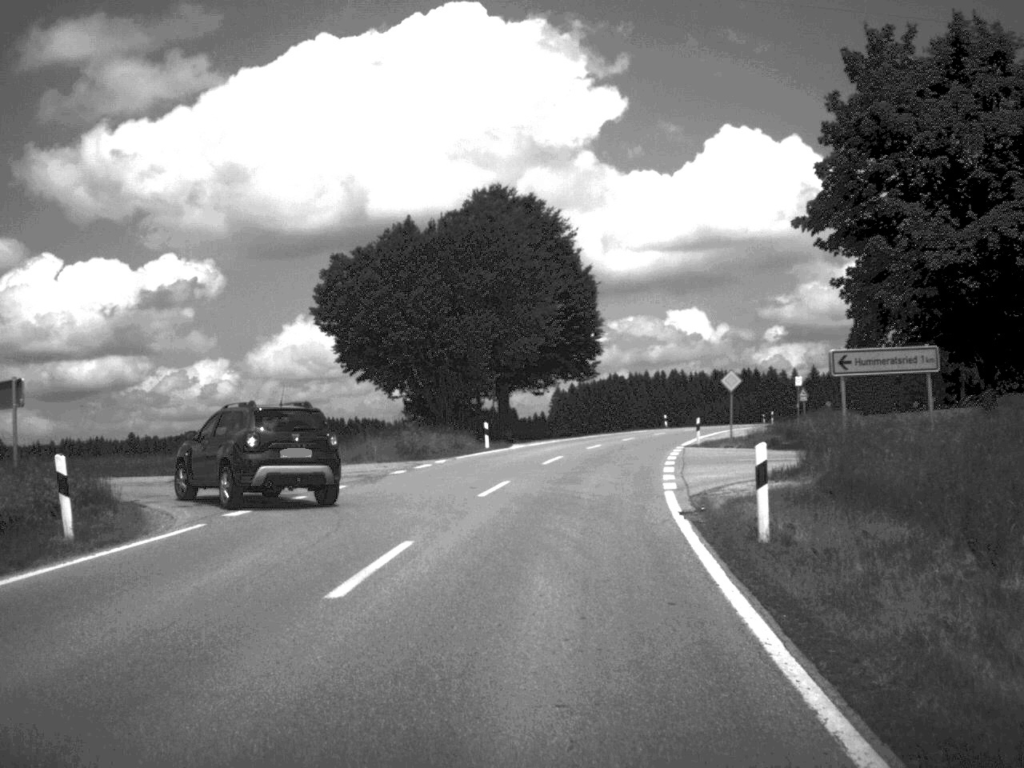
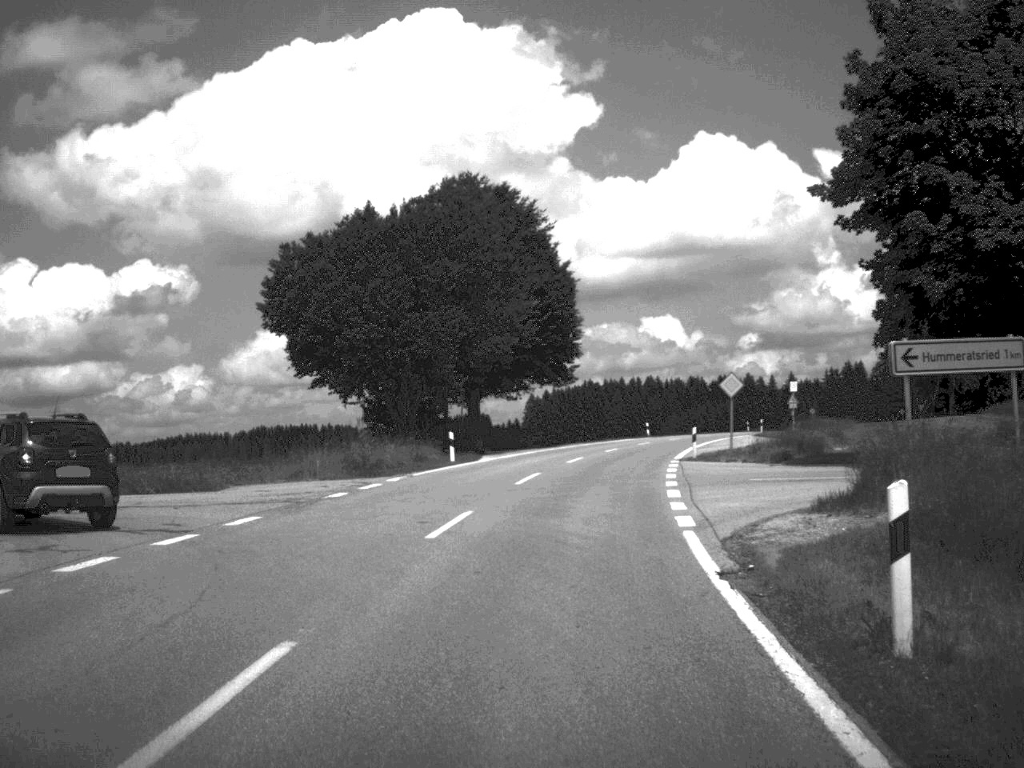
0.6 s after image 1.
(+0.1, +5.9) m; +1°
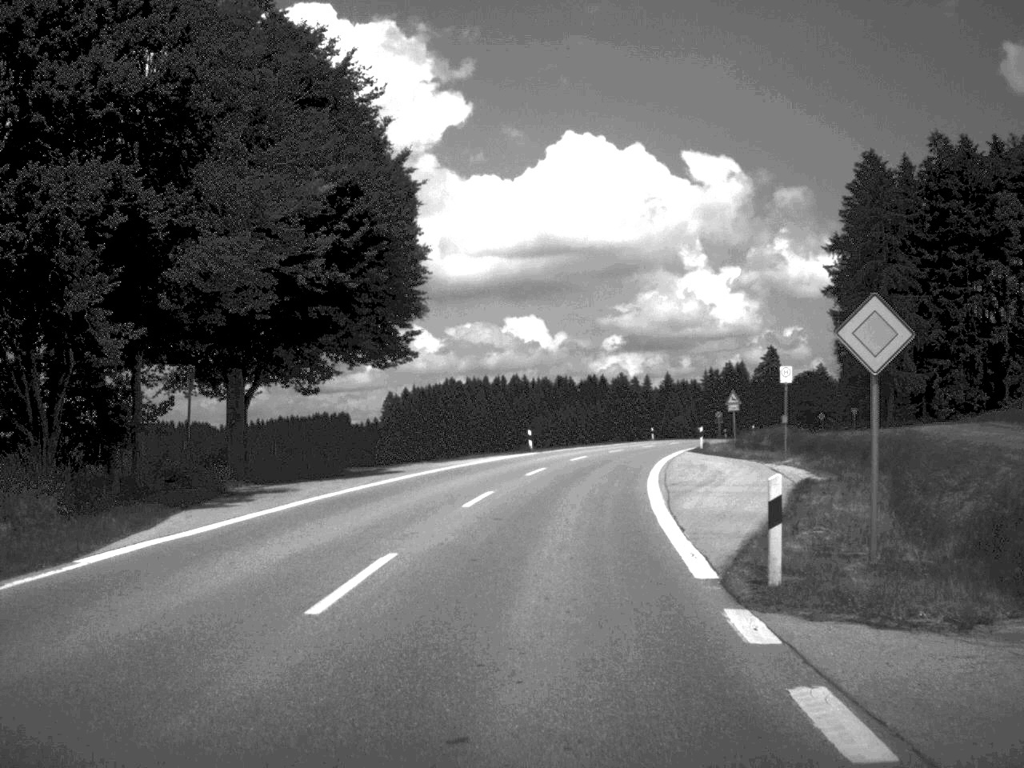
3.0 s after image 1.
(+1.6, +28.7) m; +6°
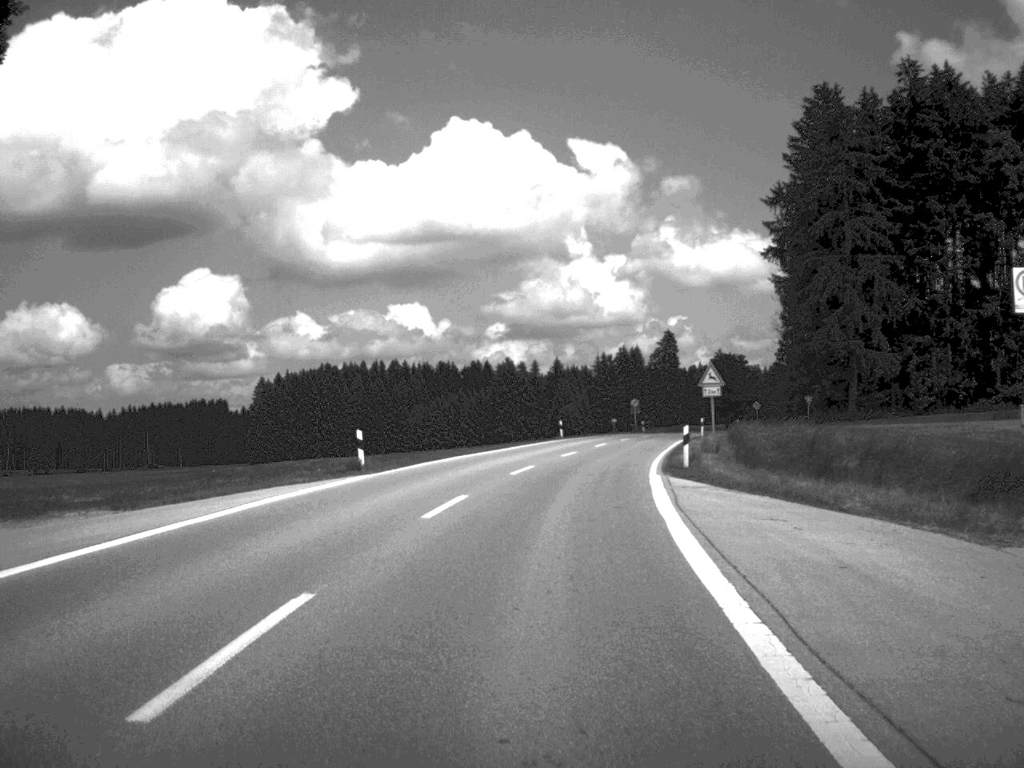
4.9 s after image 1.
(+1.2, +27.4) m; +5°
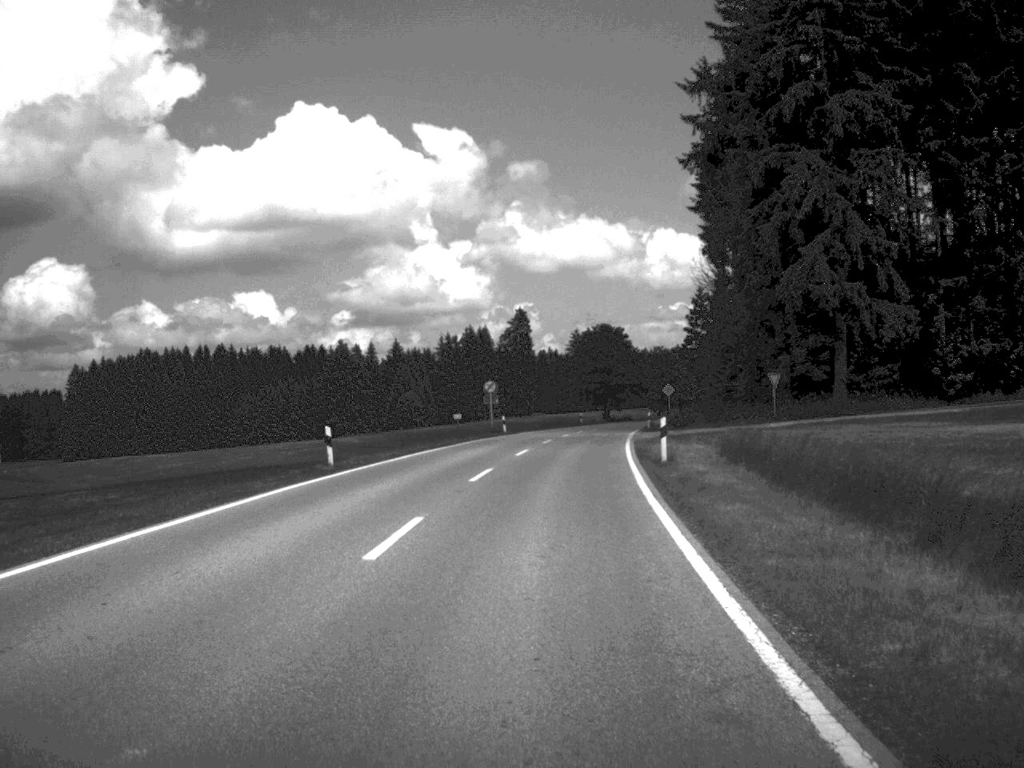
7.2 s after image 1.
(+2.6, +39.7) m; +7°
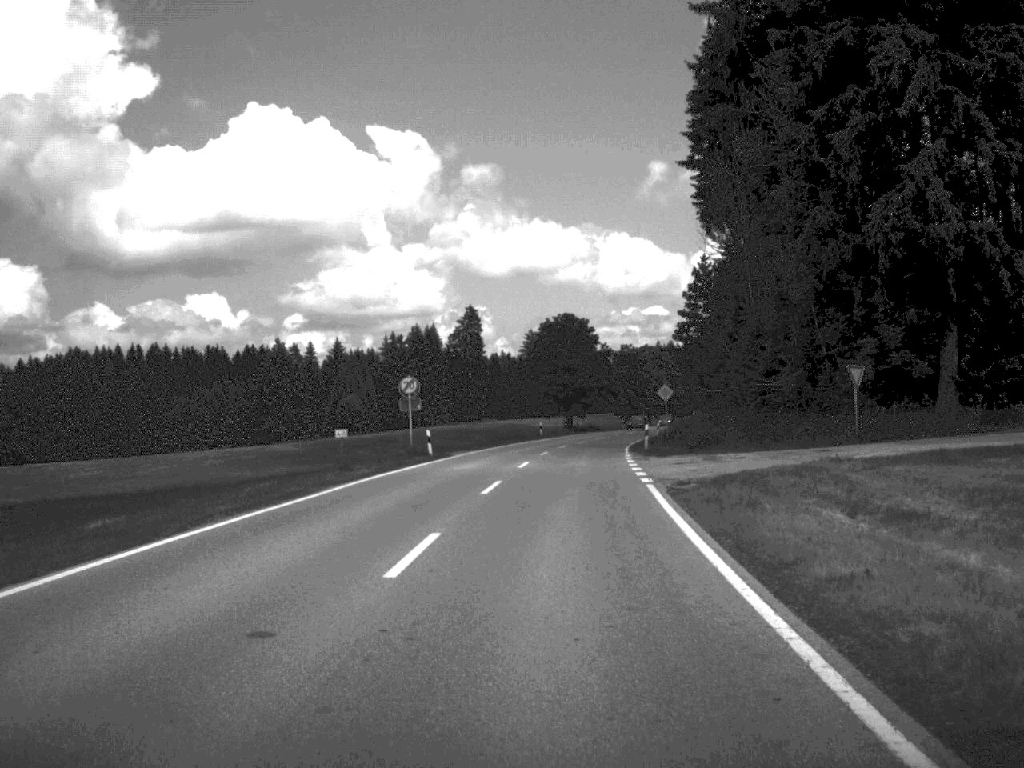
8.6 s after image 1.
(+0.5, +23.8) m; +2°
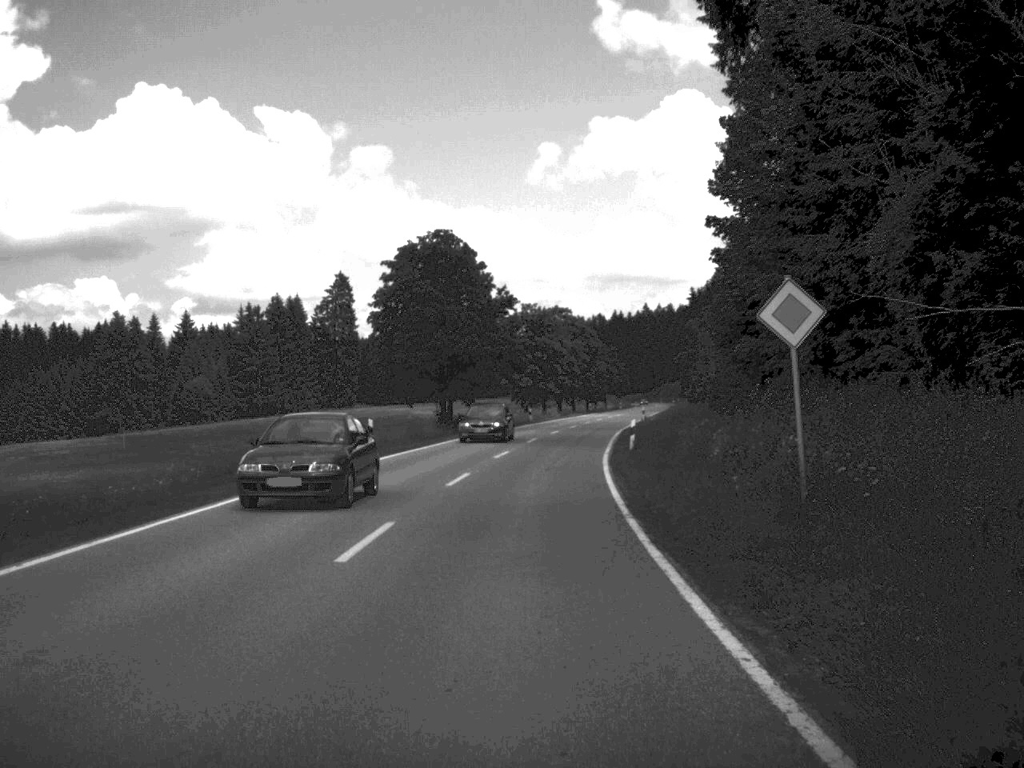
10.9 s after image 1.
(+2.1, +46.1) m; +5°
